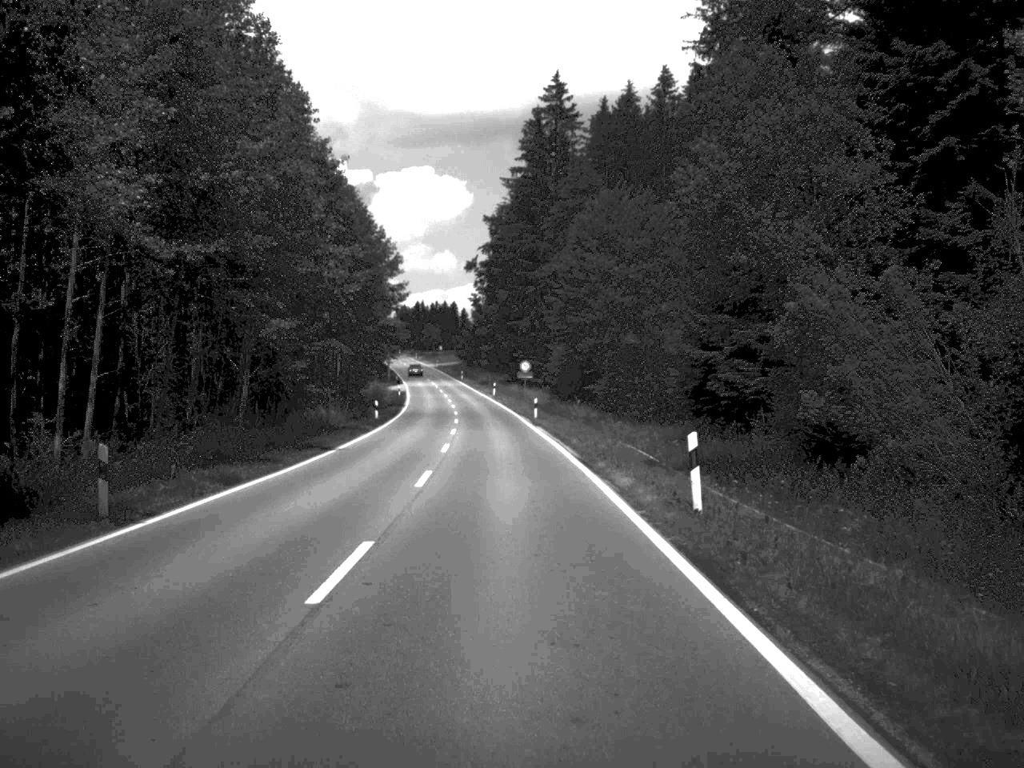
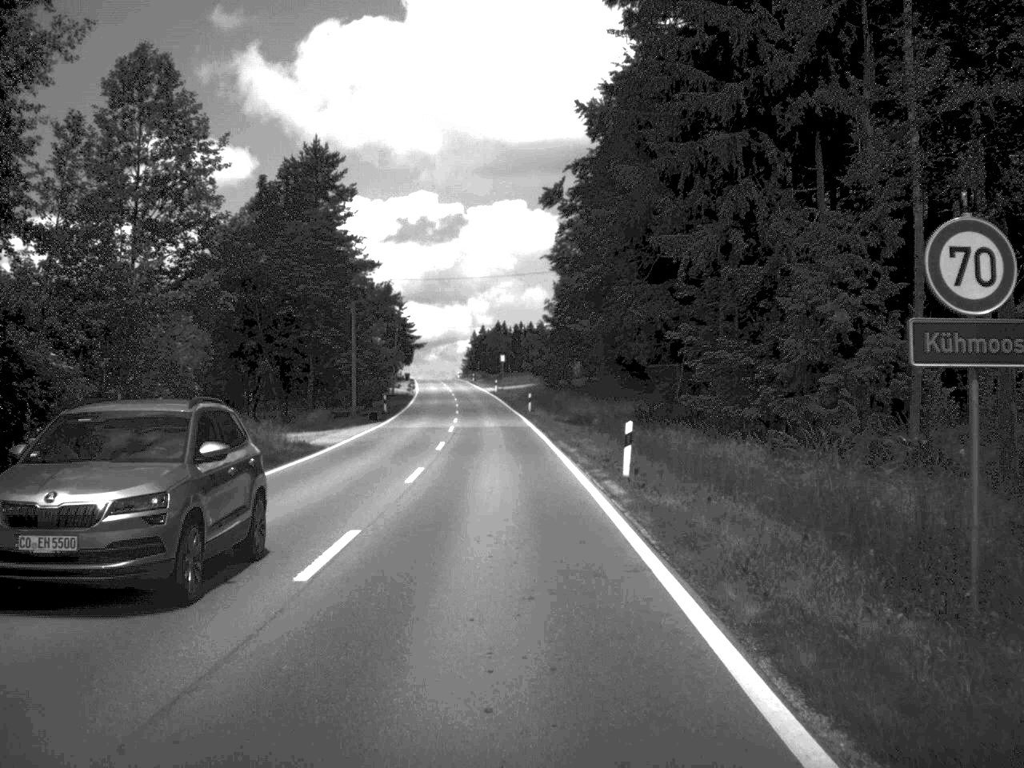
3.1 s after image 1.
(-2.9, +81.6) m; -4°
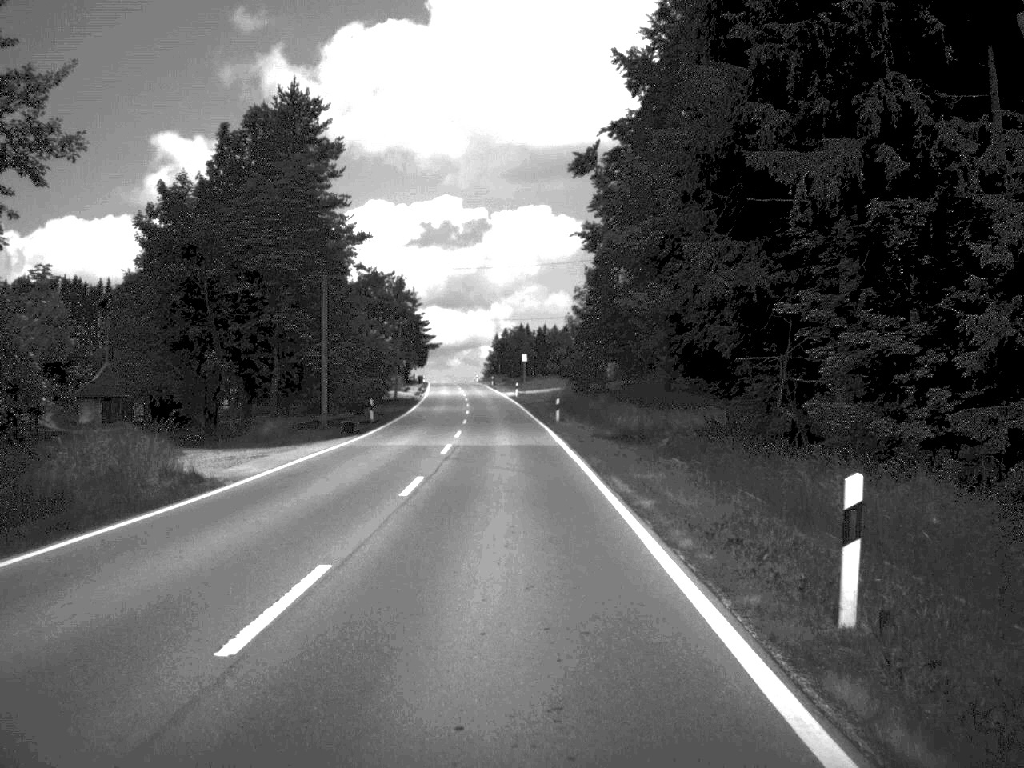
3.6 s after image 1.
(-0.1, +15.0) m; -1°
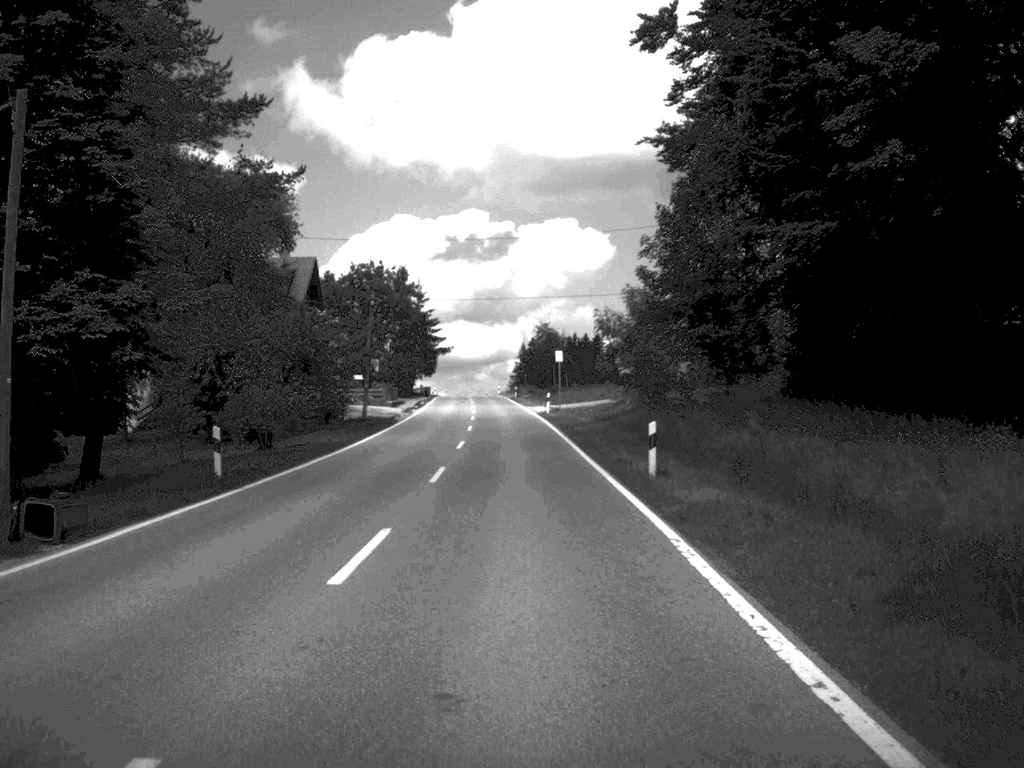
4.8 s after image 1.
(-0.4, +30.1) m; -1°
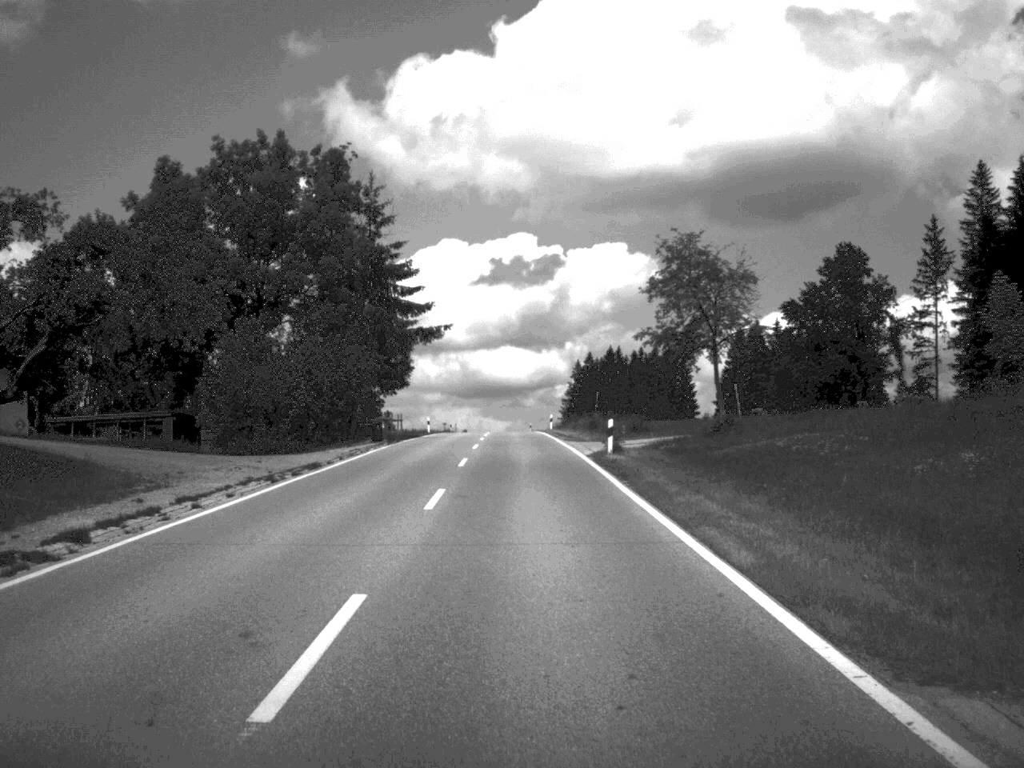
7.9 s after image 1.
(-1.8, +74.6) m; -2°
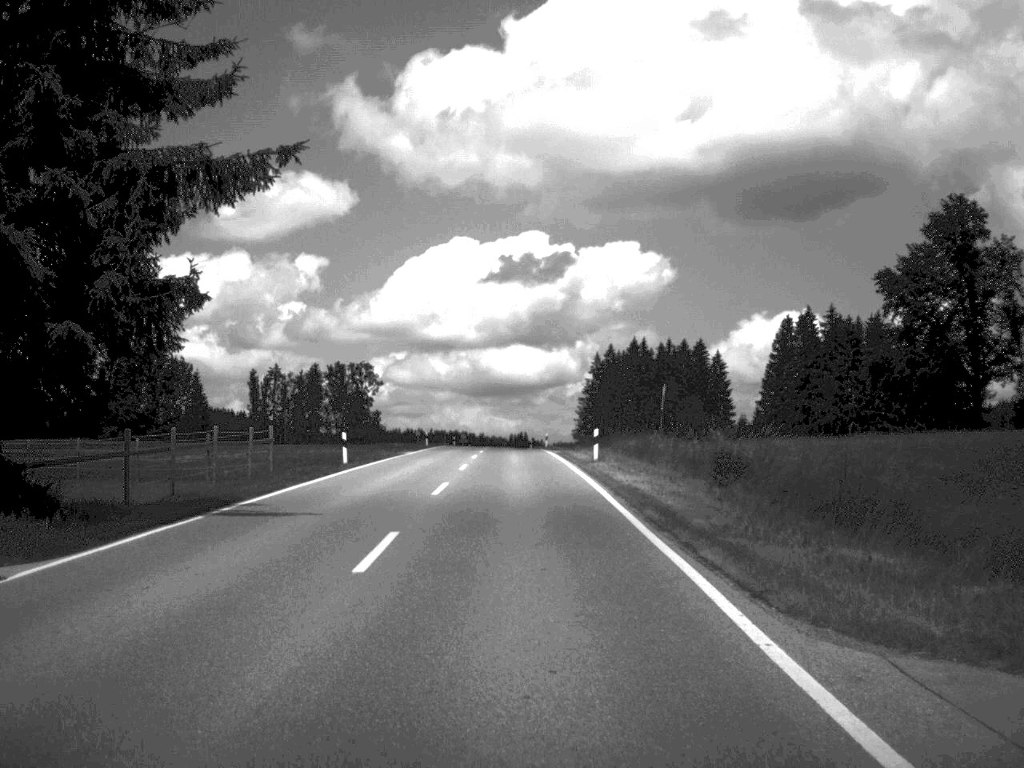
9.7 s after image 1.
(-0.2, +41.2) m; -1°
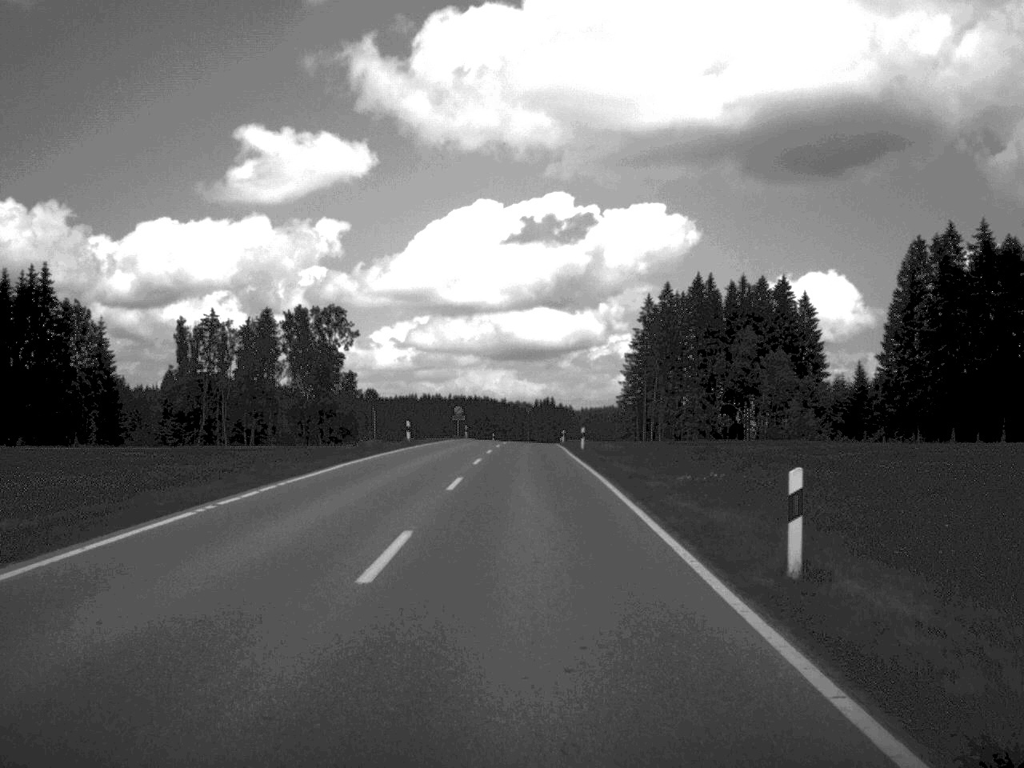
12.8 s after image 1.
(-1.0, +70.7) m; -1°
